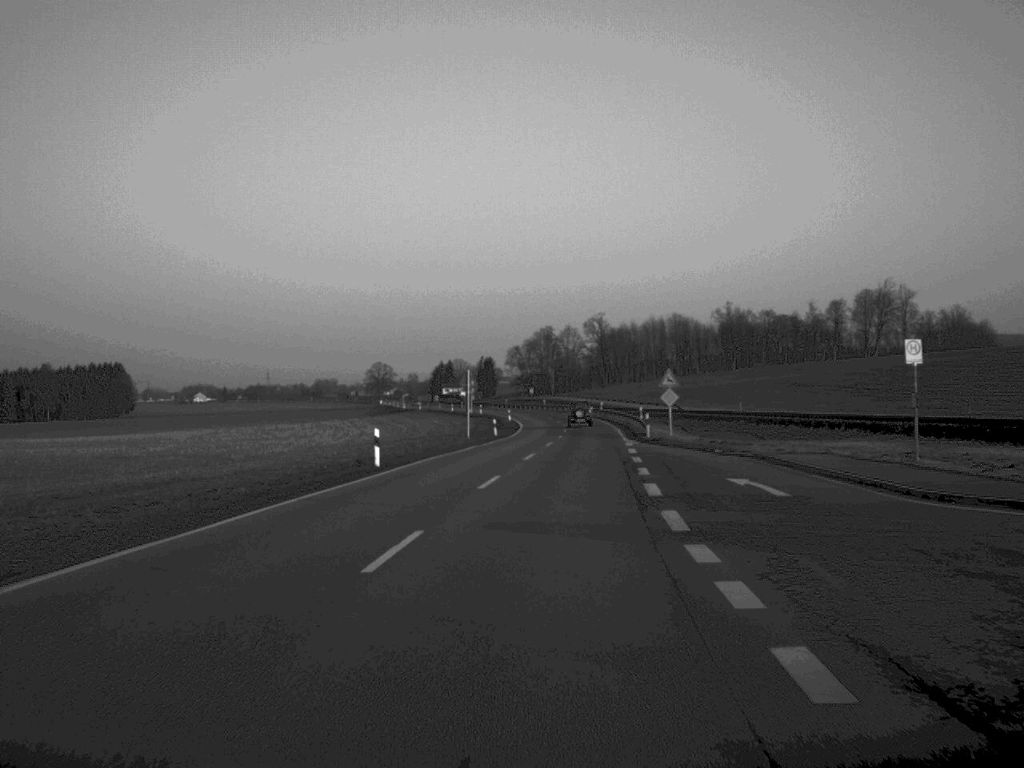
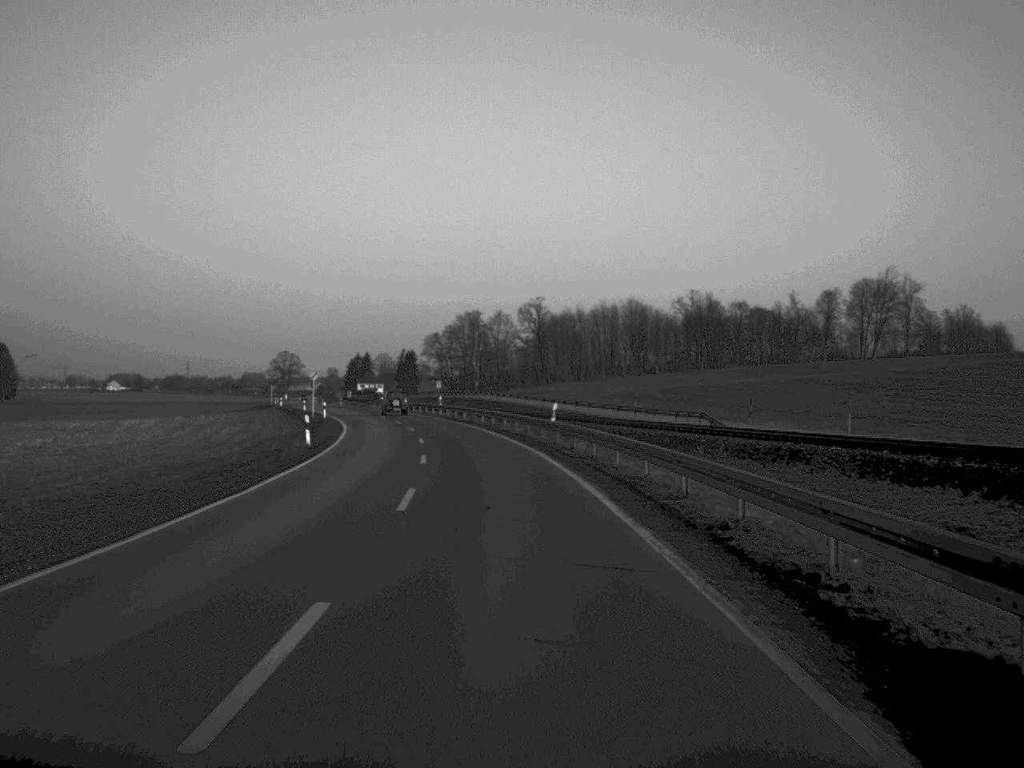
(+3.3, +66.6) m; +3°
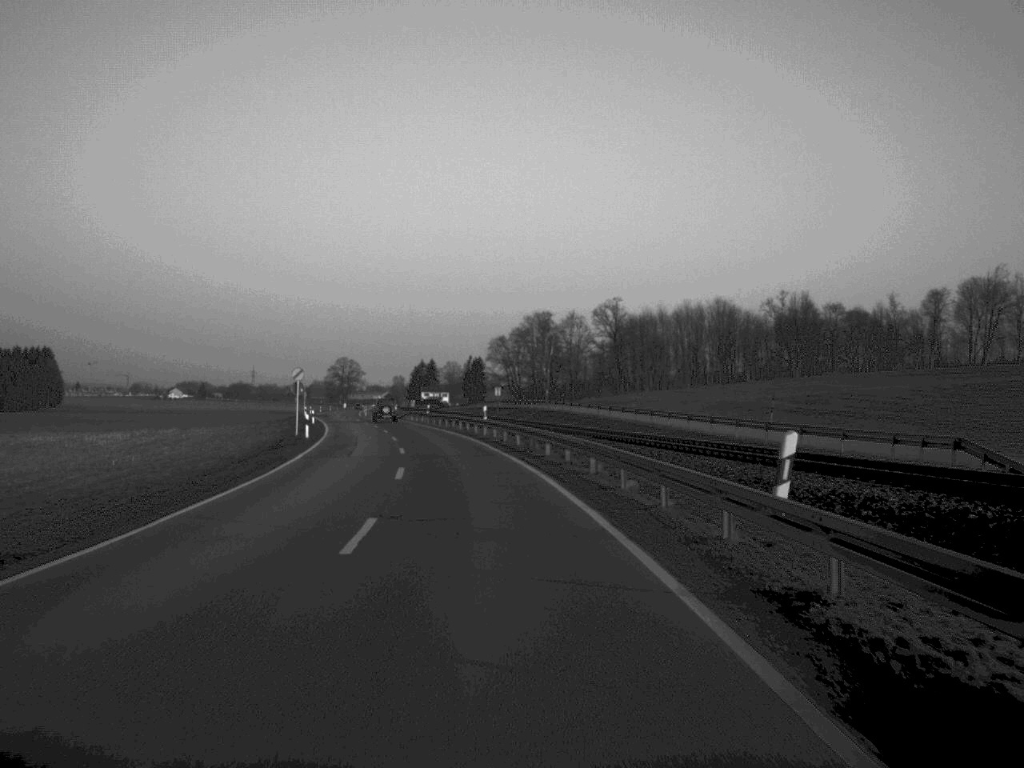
(-0.7, +28.7) m; -3°
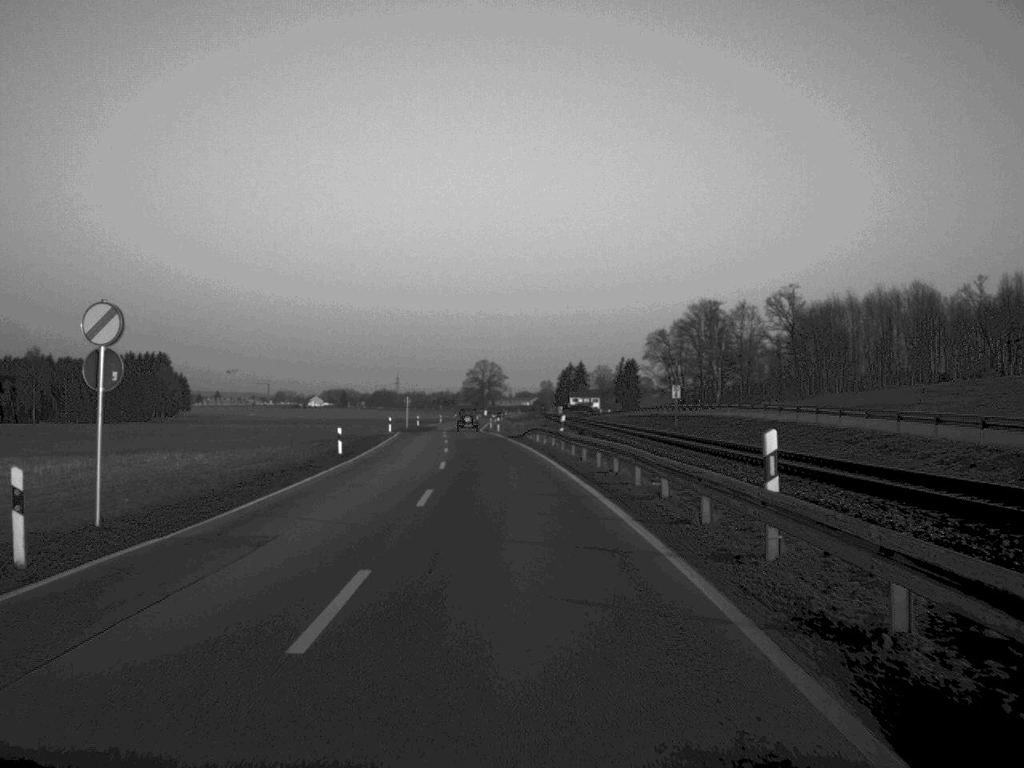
(-2.5, +41.1) m; -7°
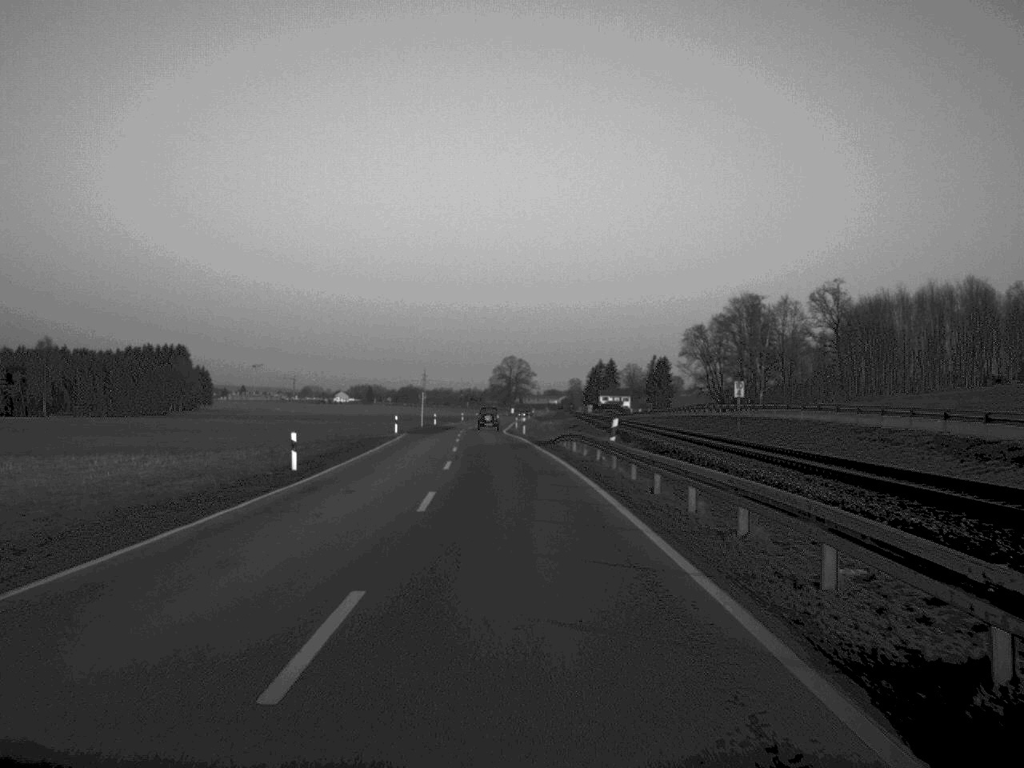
(-0.1, +13.4) m; -1°
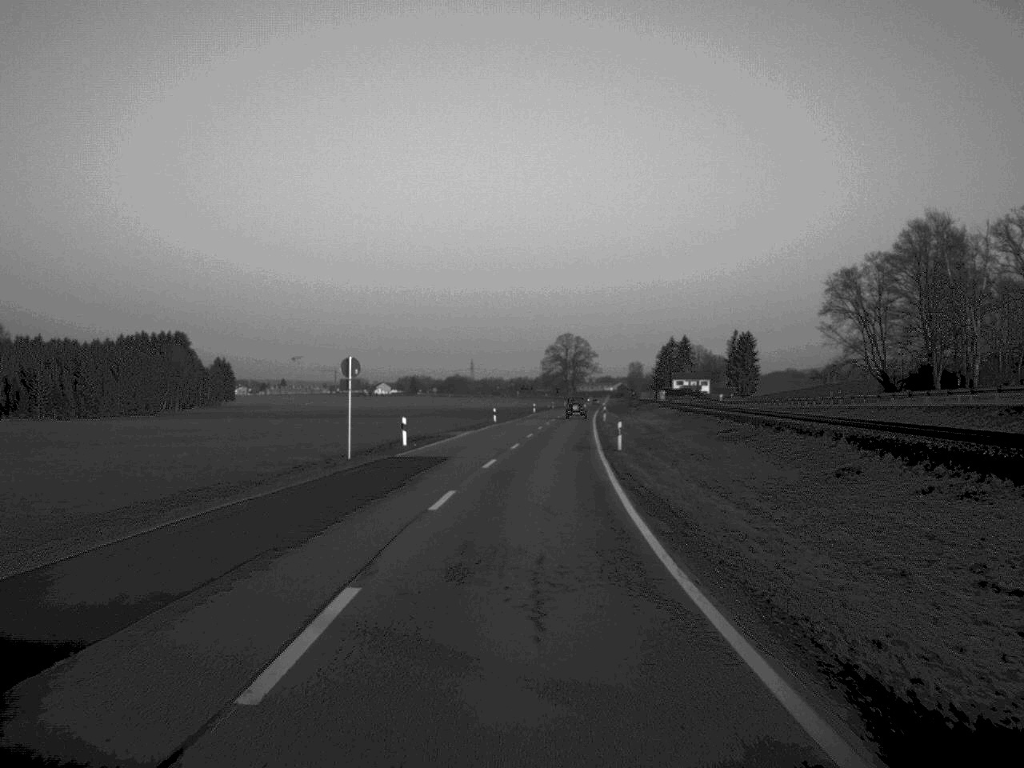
(-2.1, +71.6) m; -2°
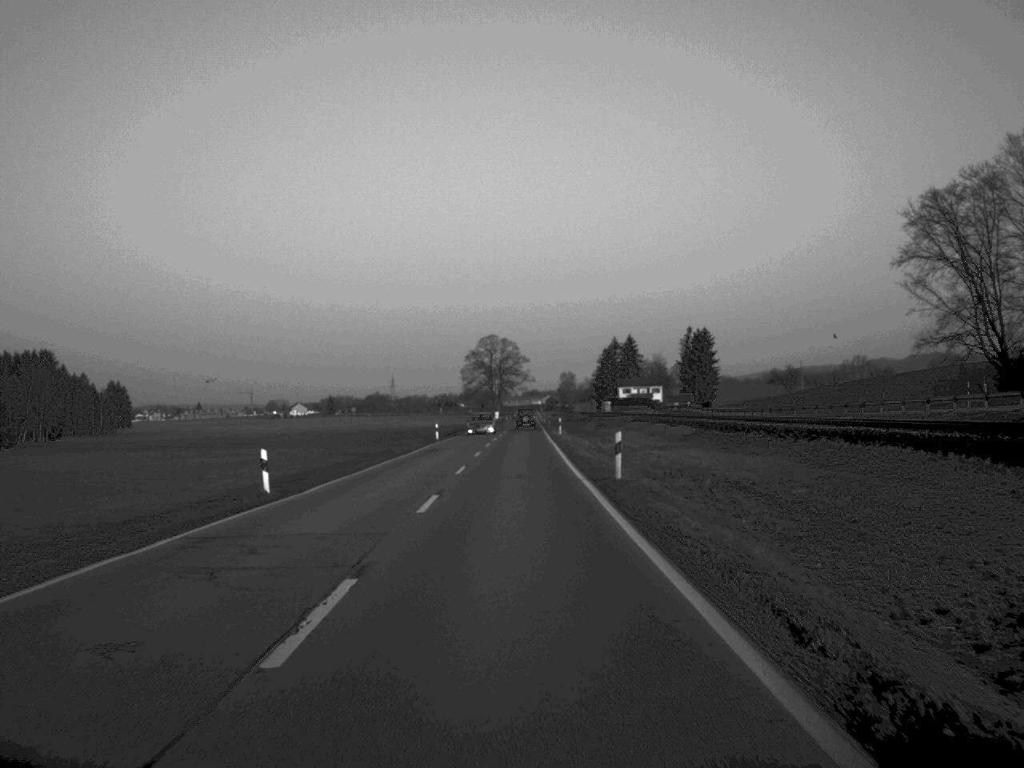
(+1.8, +58.3) m; +3°
